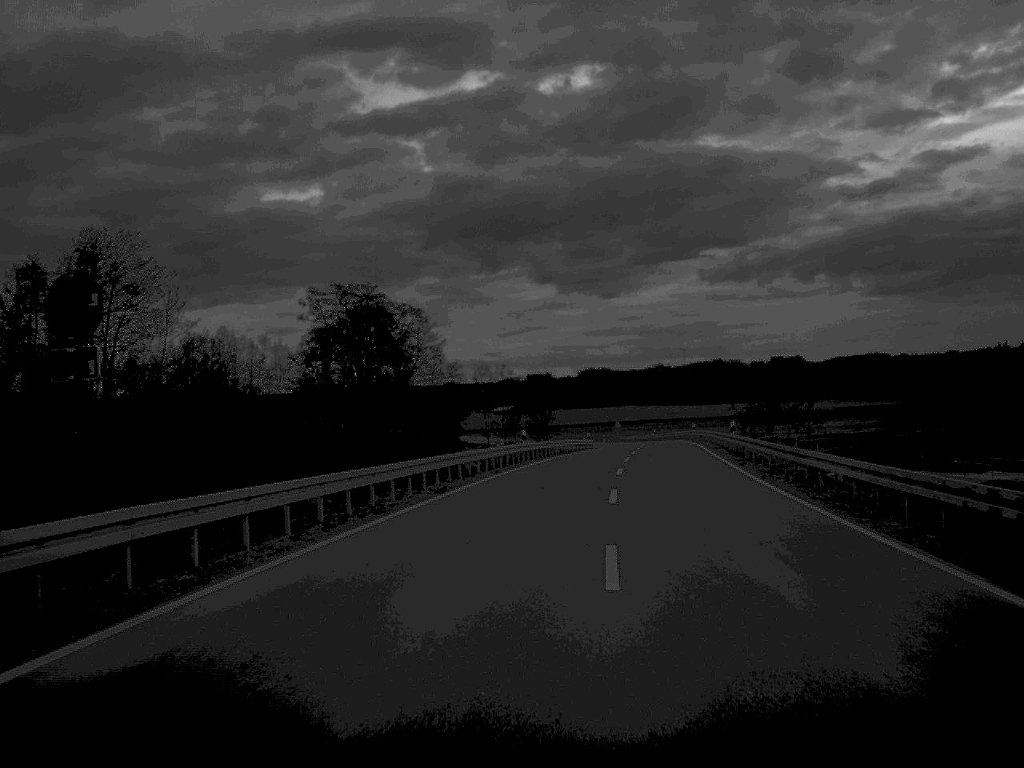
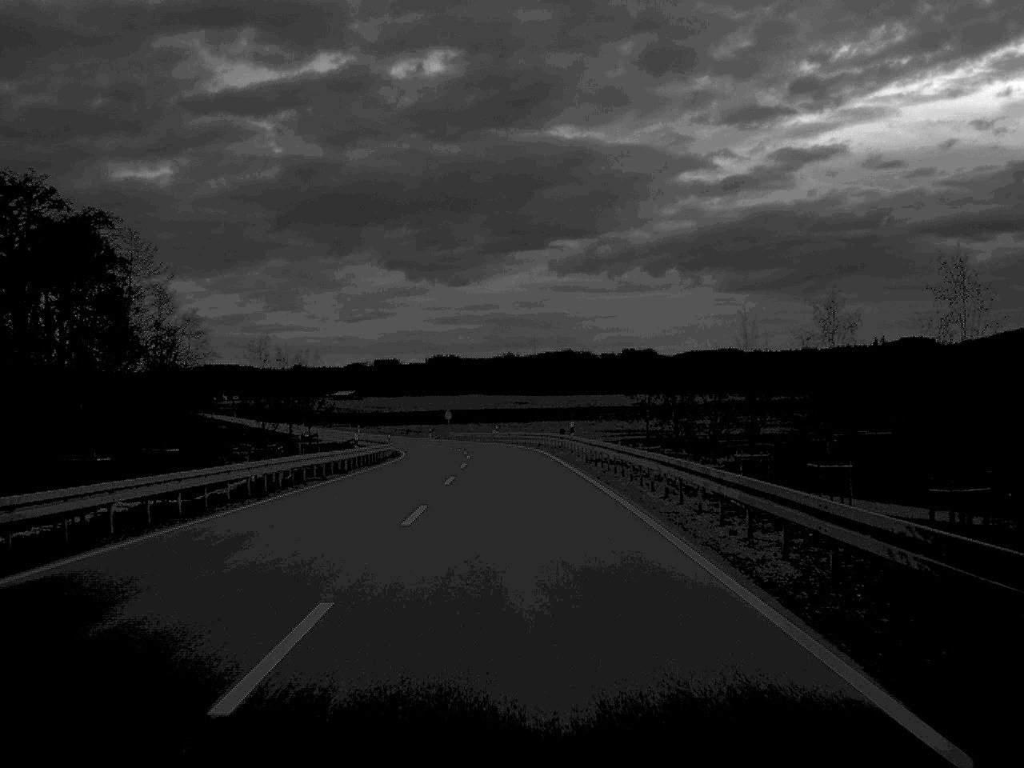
(+5.5, +52.4) m; +7°
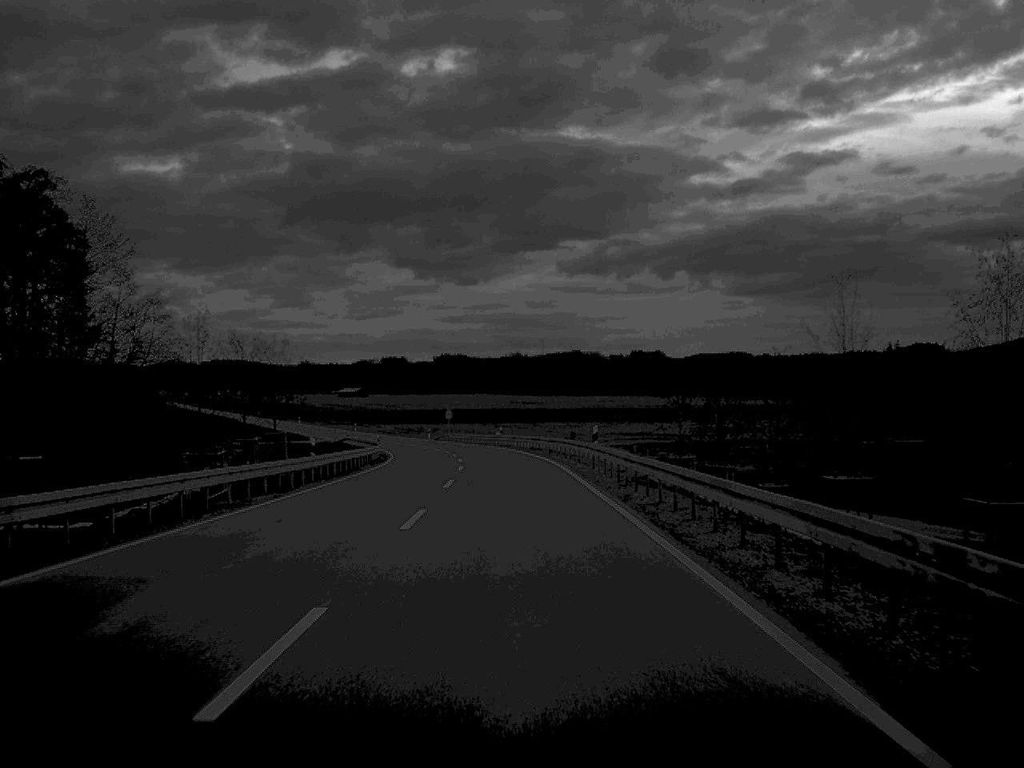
(0.0, +12.0) m; 0°
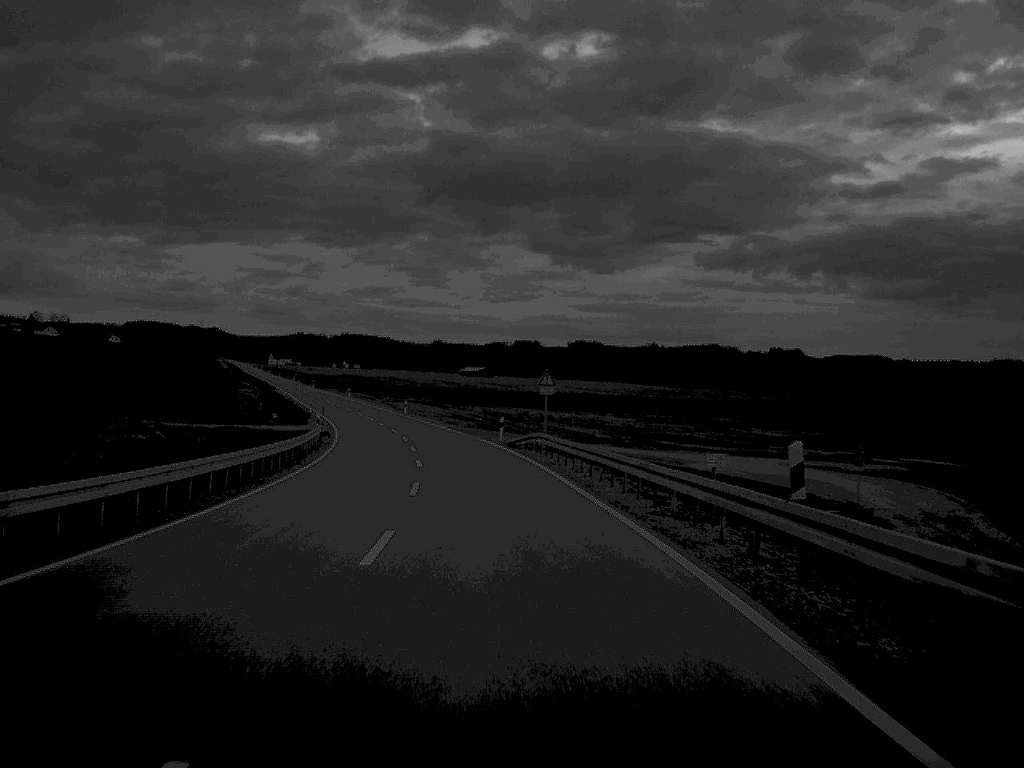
(-3.0, +76.9) m; -6°
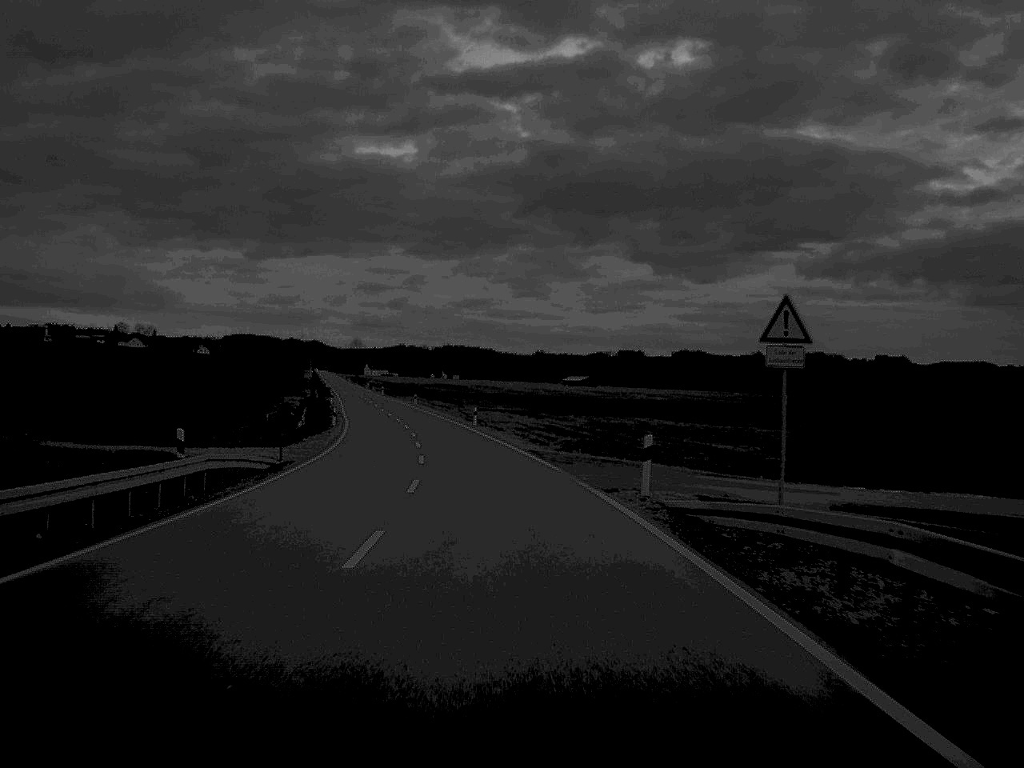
(-1.4, +36.8) m; -5°
